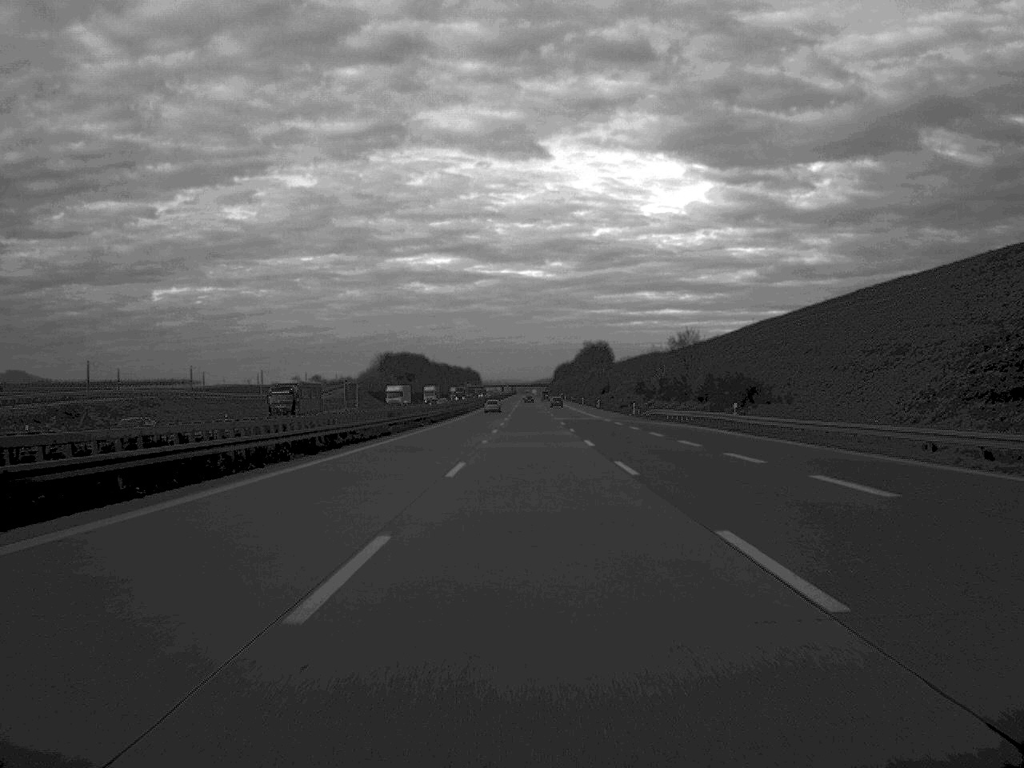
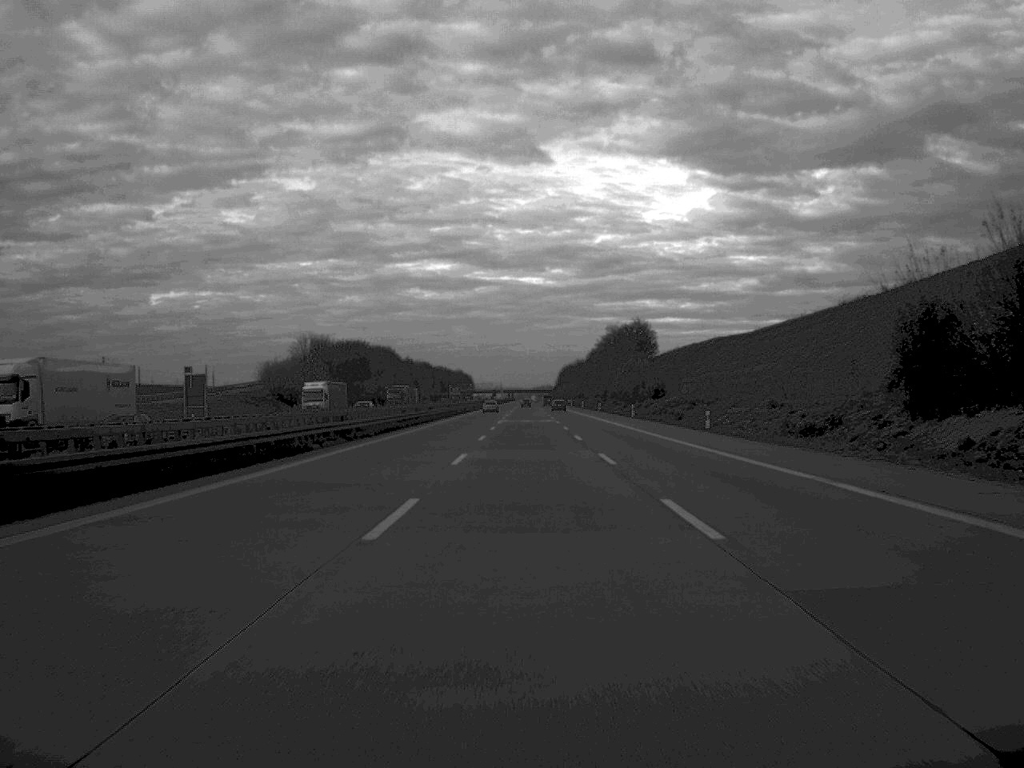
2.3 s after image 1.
(+0.2, +102.6) m; 0°
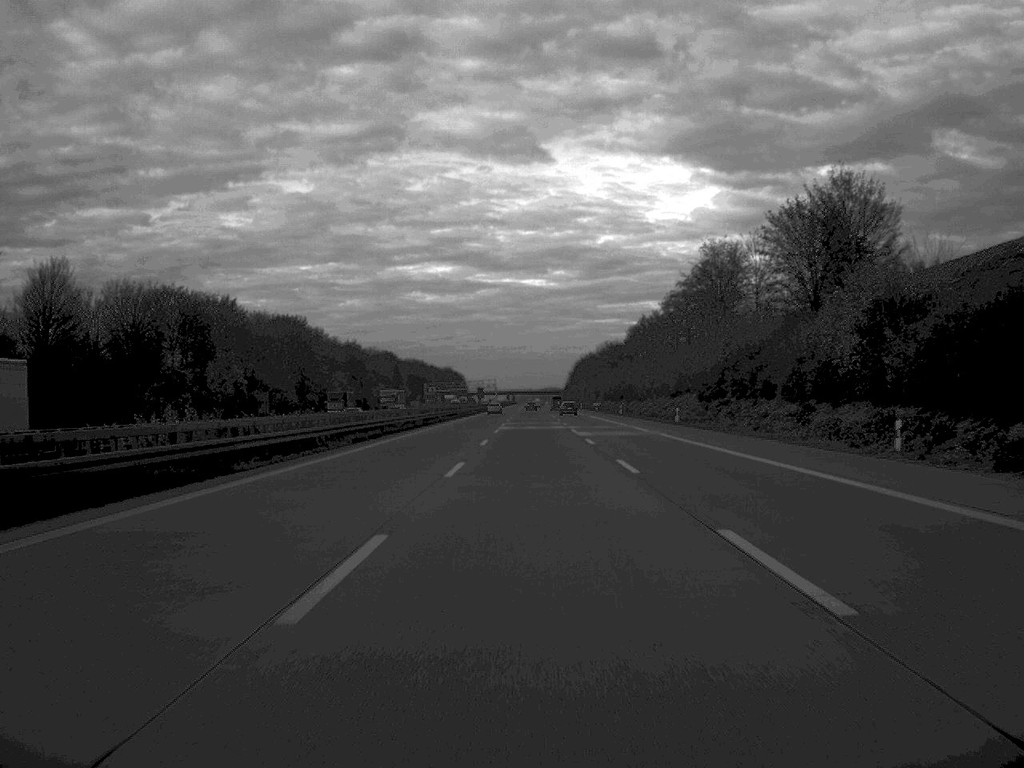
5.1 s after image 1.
(-0.1, +129.9) m; 0°
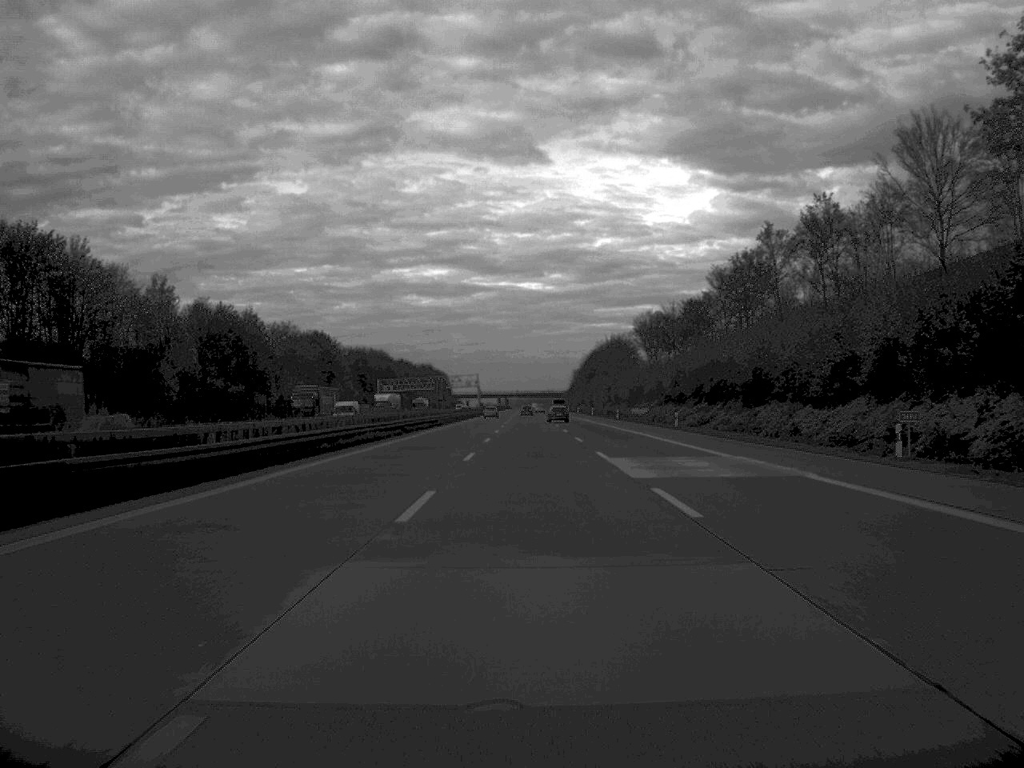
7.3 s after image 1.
(+0.2, +99.7) m; 0°
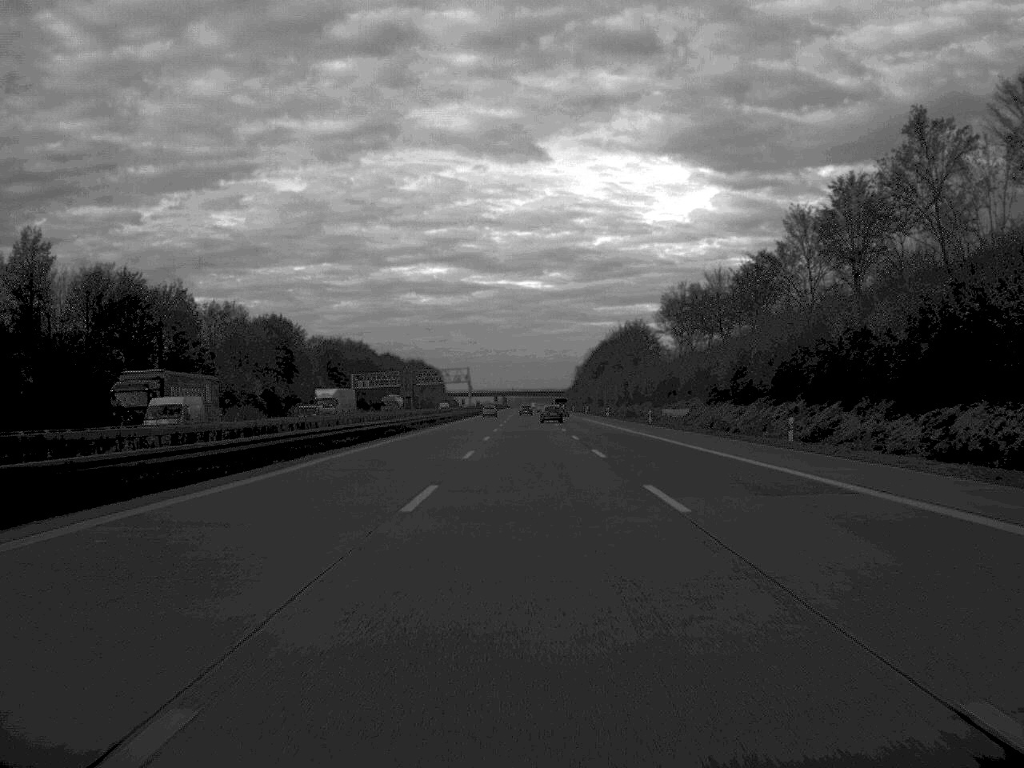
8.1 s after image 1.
(0.0, +34.8) m; 0°
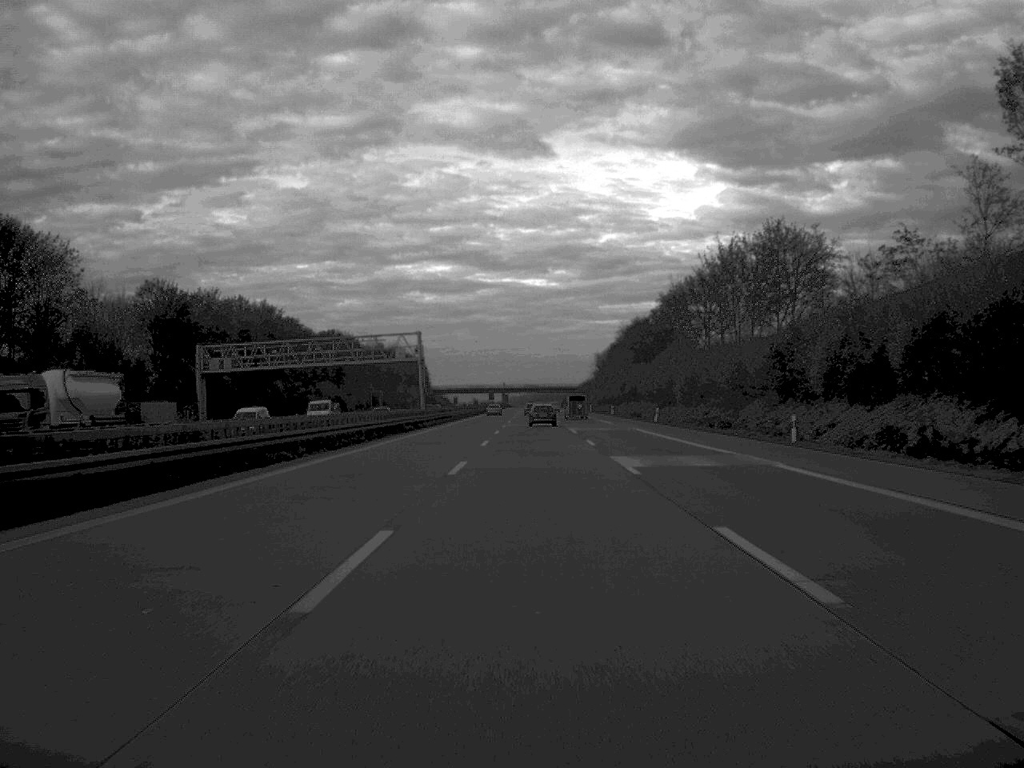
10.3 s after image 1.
(-0.2, +99.8) m; 0°
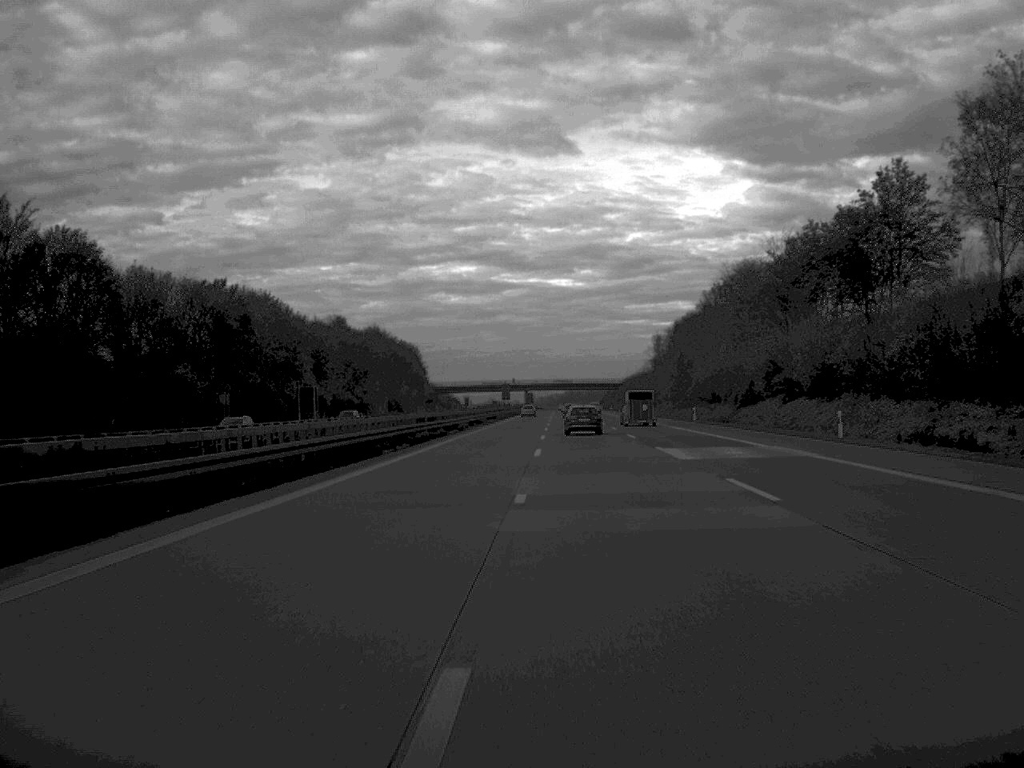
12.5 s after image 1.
(-0.9, +98.2) m; -1°
